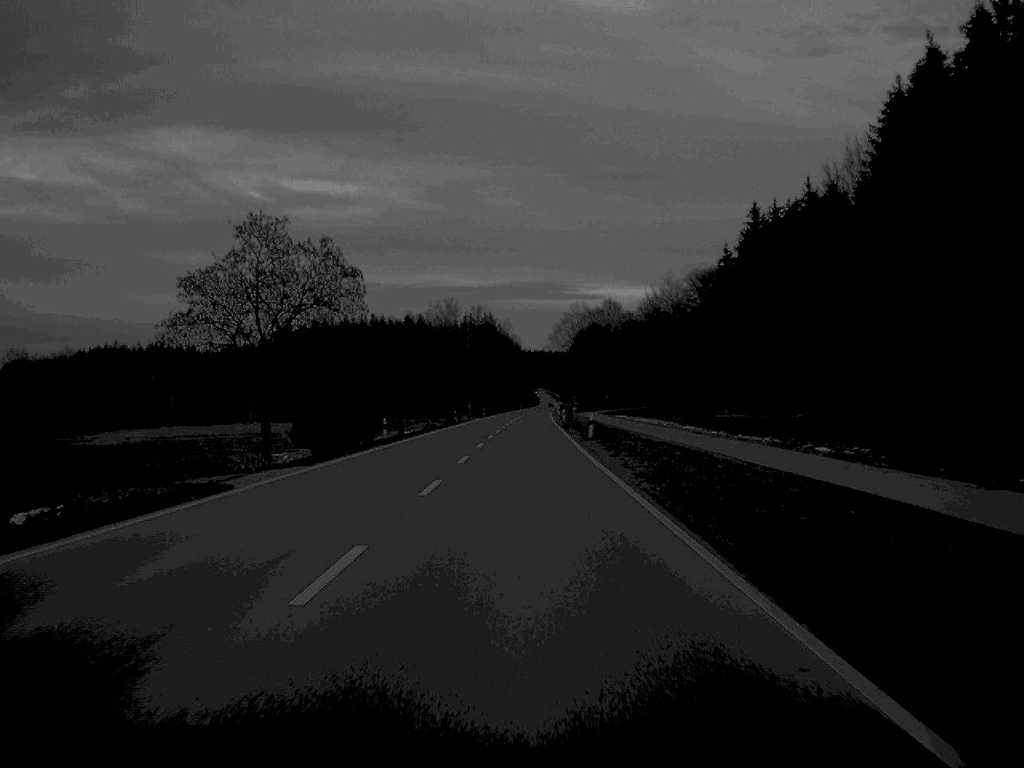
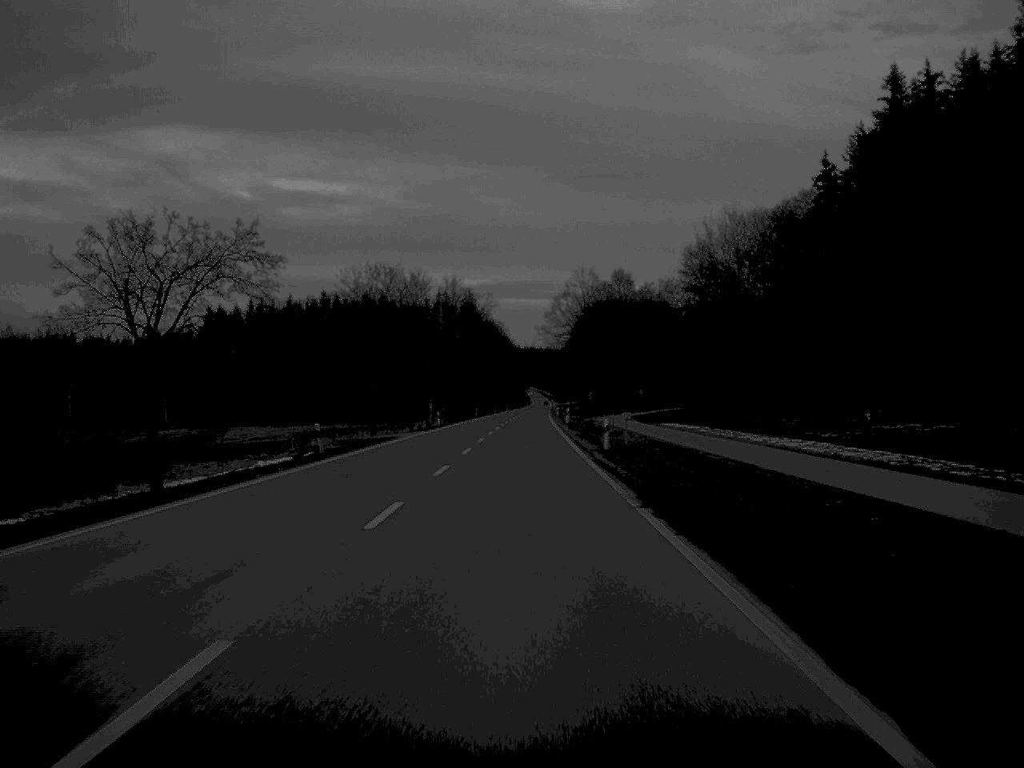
(+0.4, +65.7) m; +1°
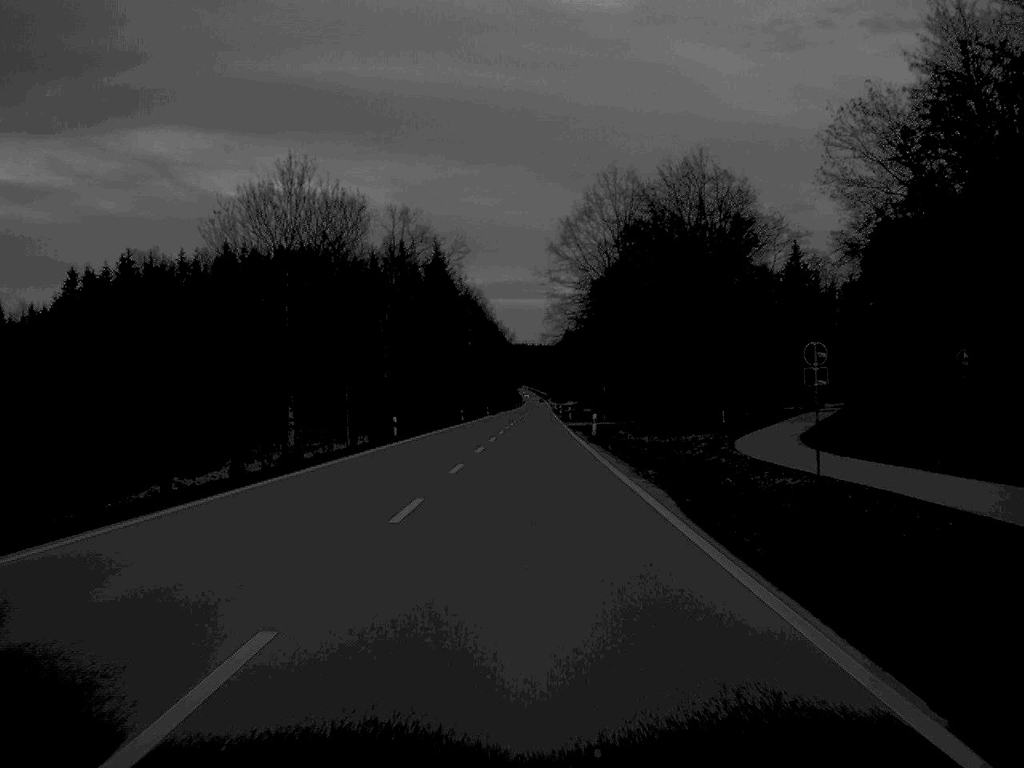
(+0.1, +83.0) m; +1°
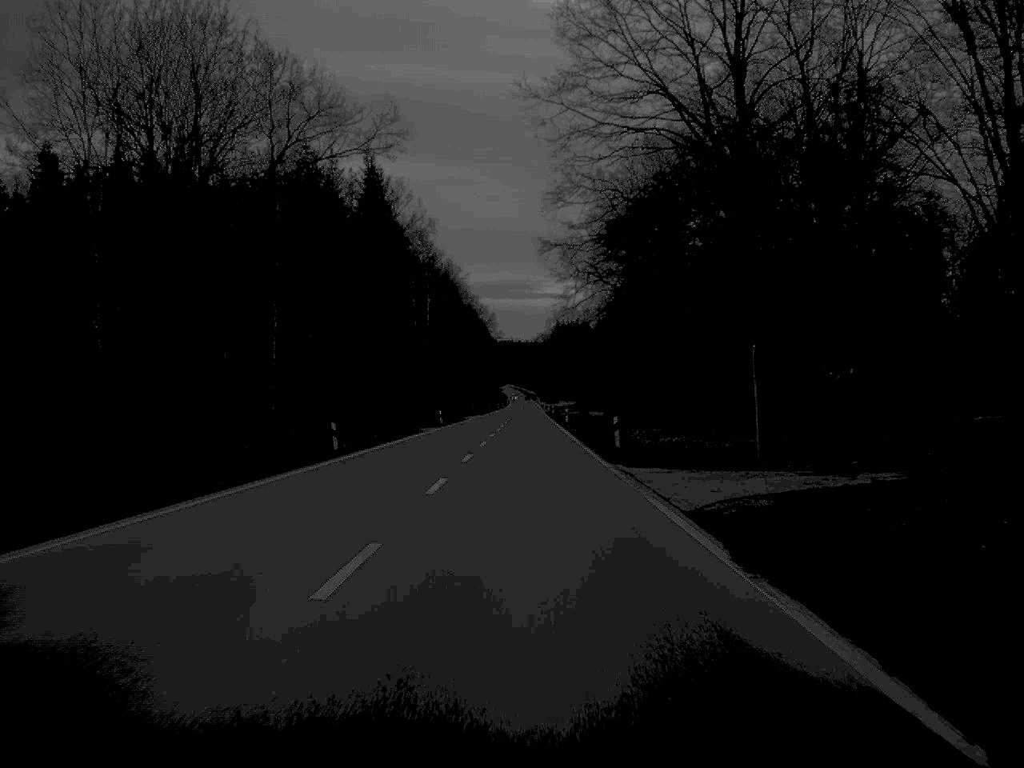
(+0.4, +66.2) m; +1°
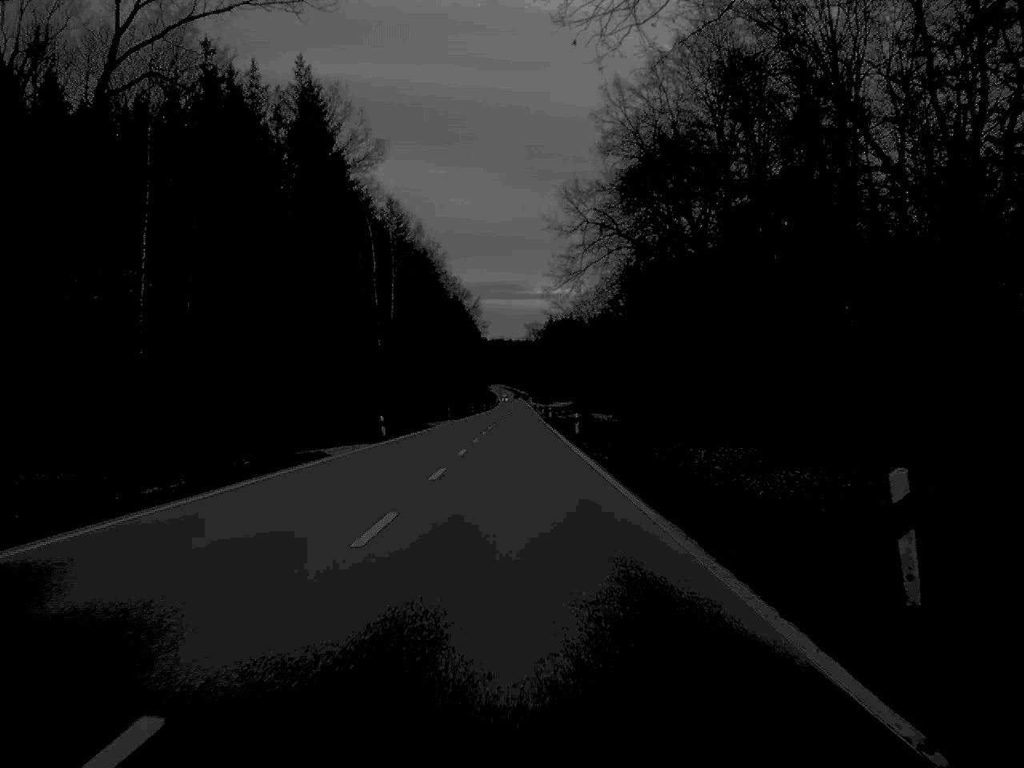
(+0.1, +31.7) m; 0°
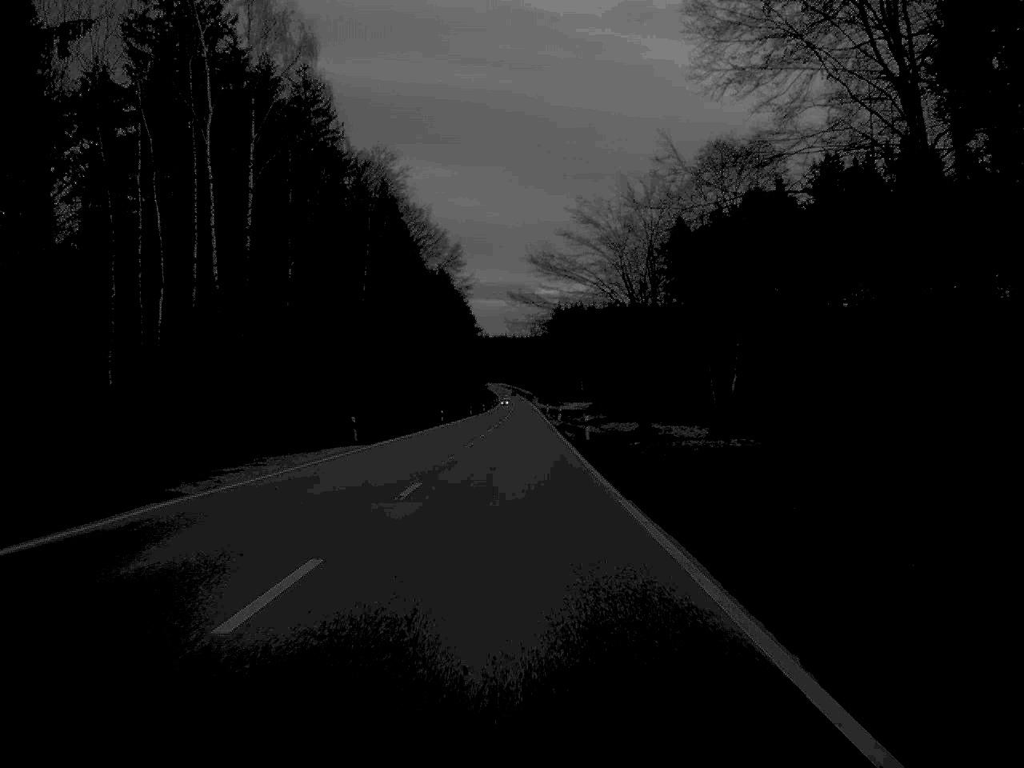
(0.0, +65.0) m; 0°
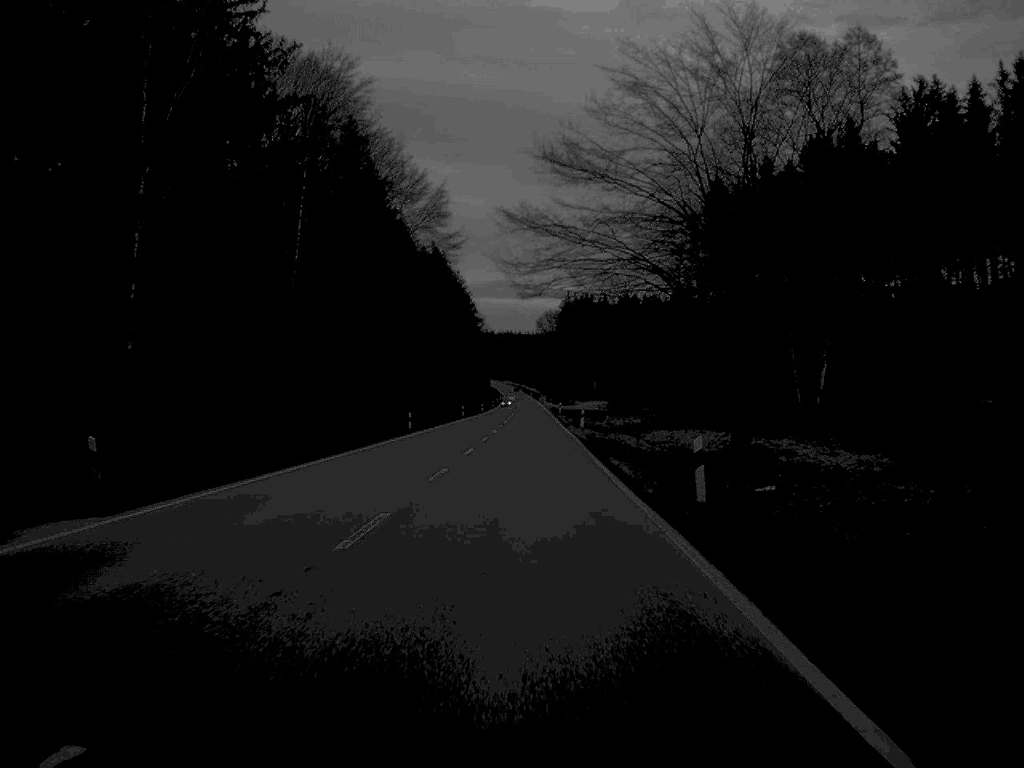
(-0.1, +31.1) m; 0°
